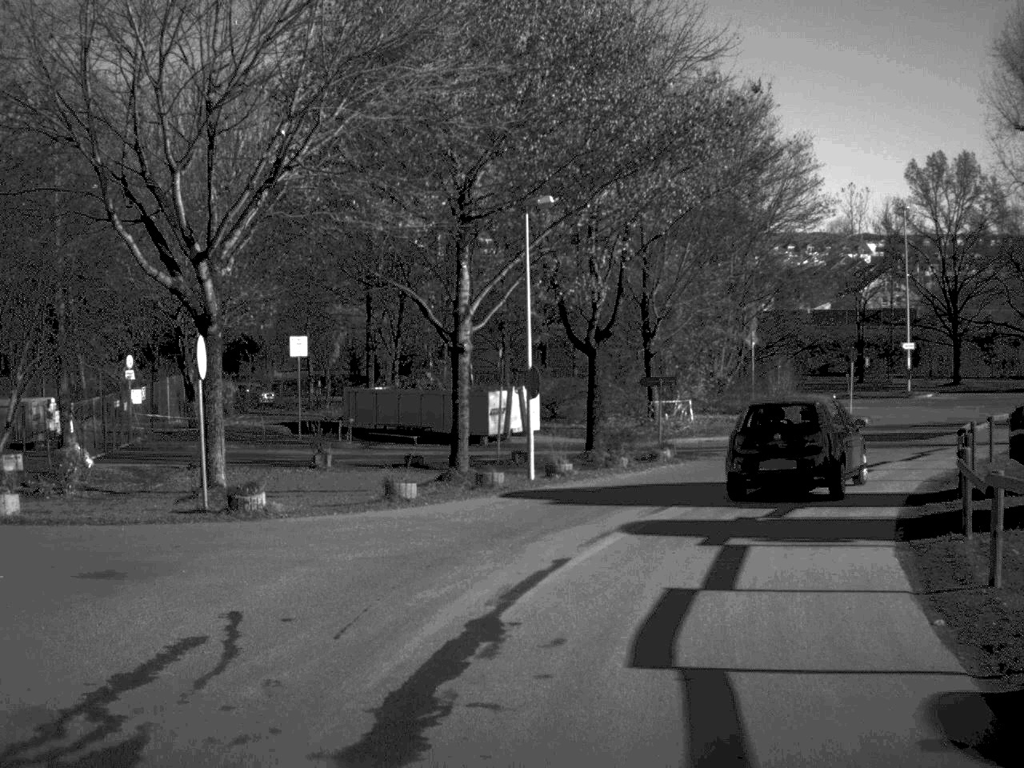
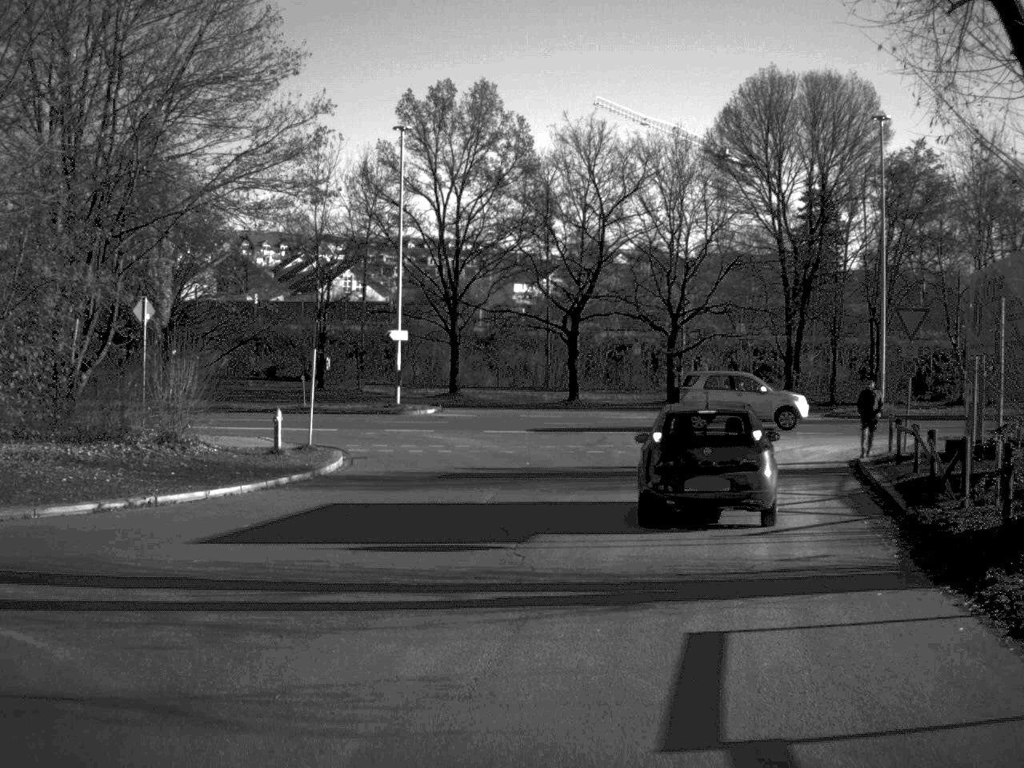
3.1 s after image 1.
(+5.3, +23.9) m; +24°
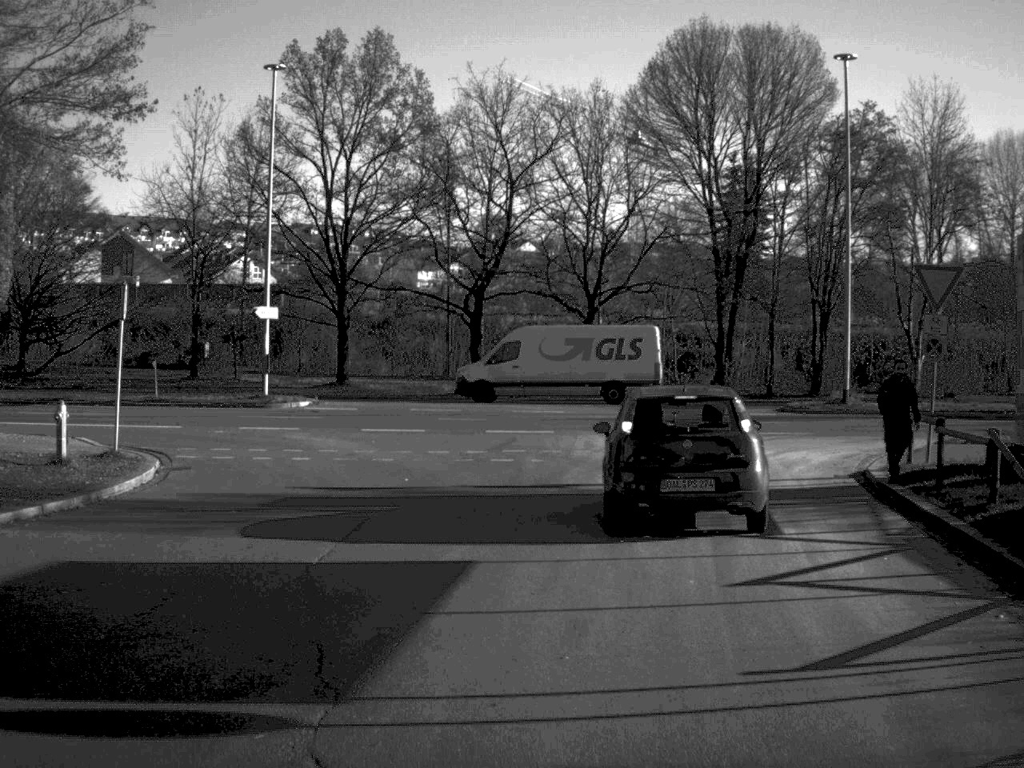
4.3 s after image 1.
(+0.3, +7.4) m; +4°
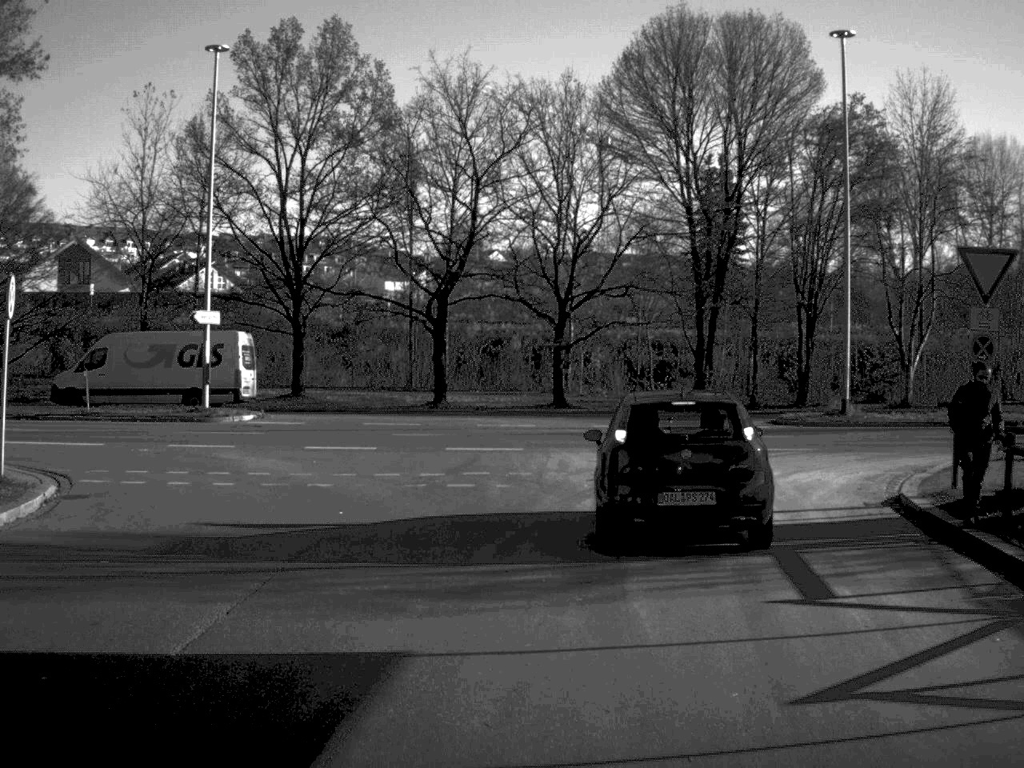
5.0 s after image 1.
(0.0, +3.5) m; +1°
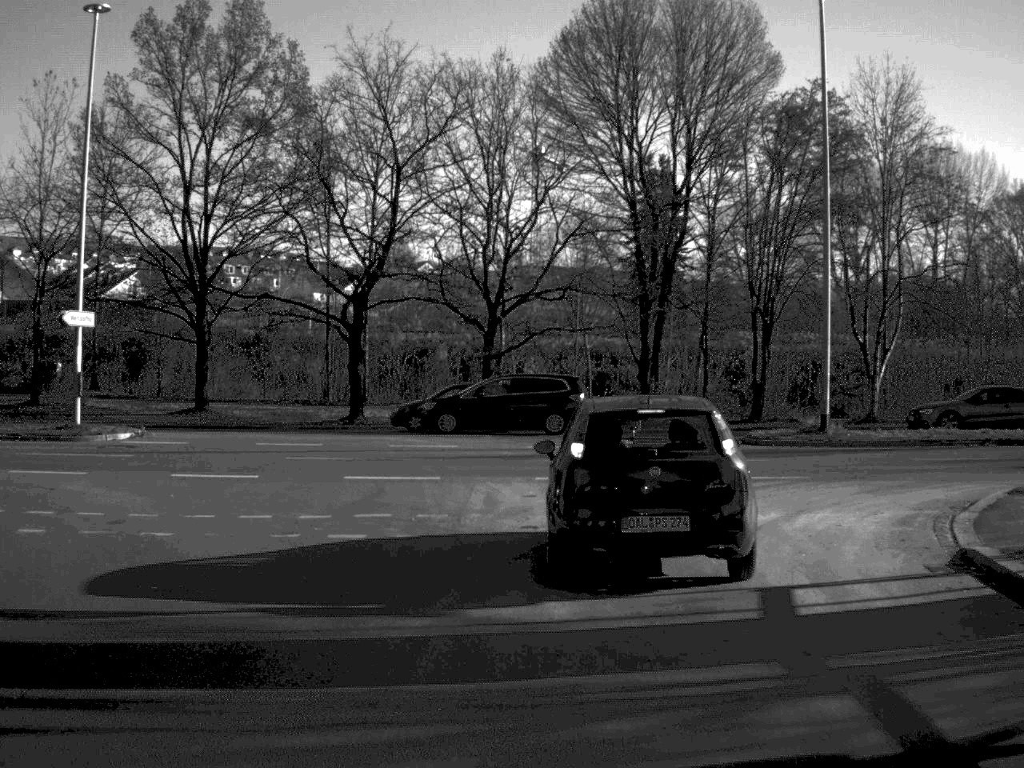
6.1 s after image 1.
(+0.1, +5.1) m; +3°
